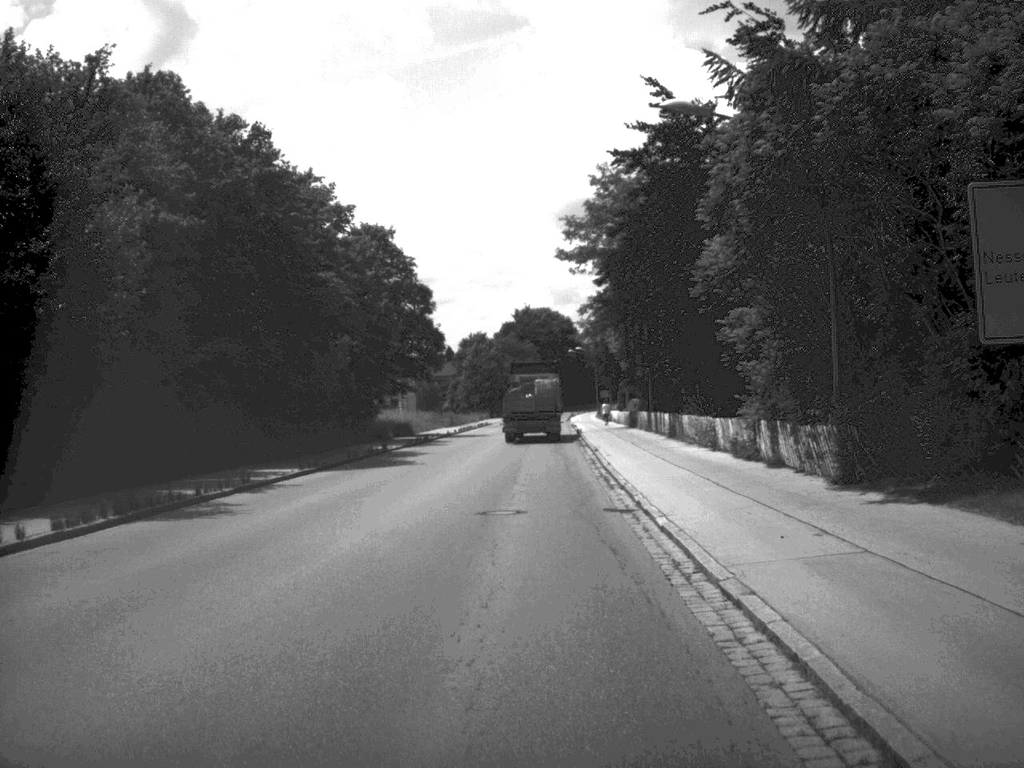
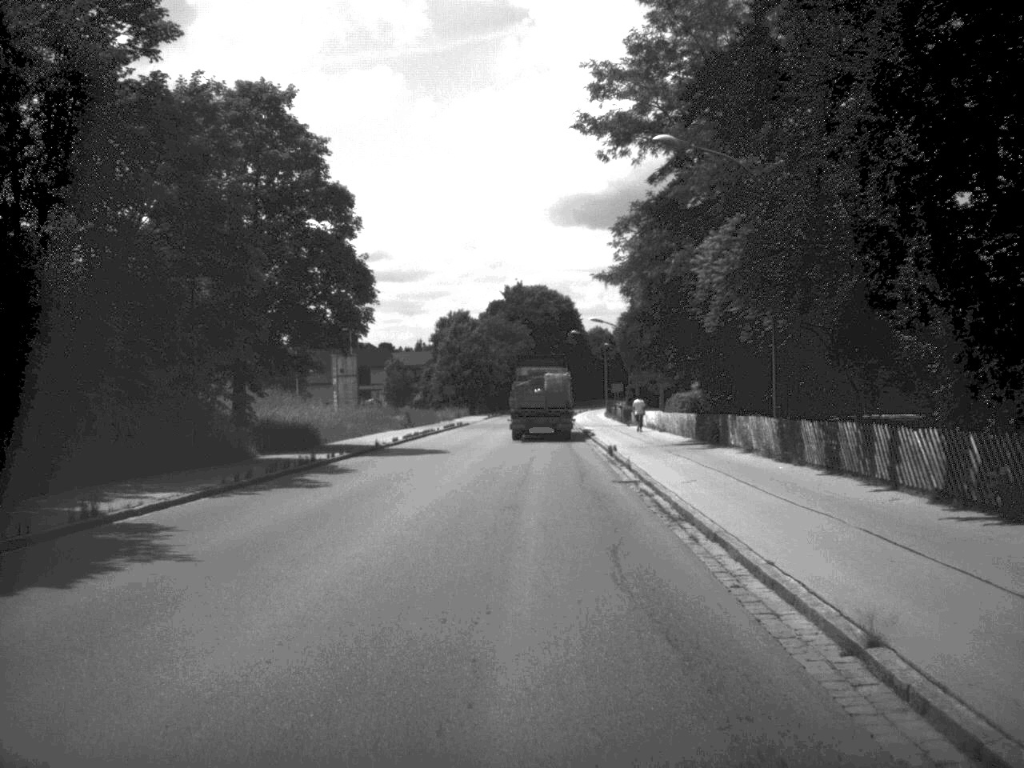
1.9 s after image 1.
(0.0, +31.9) m; 0°
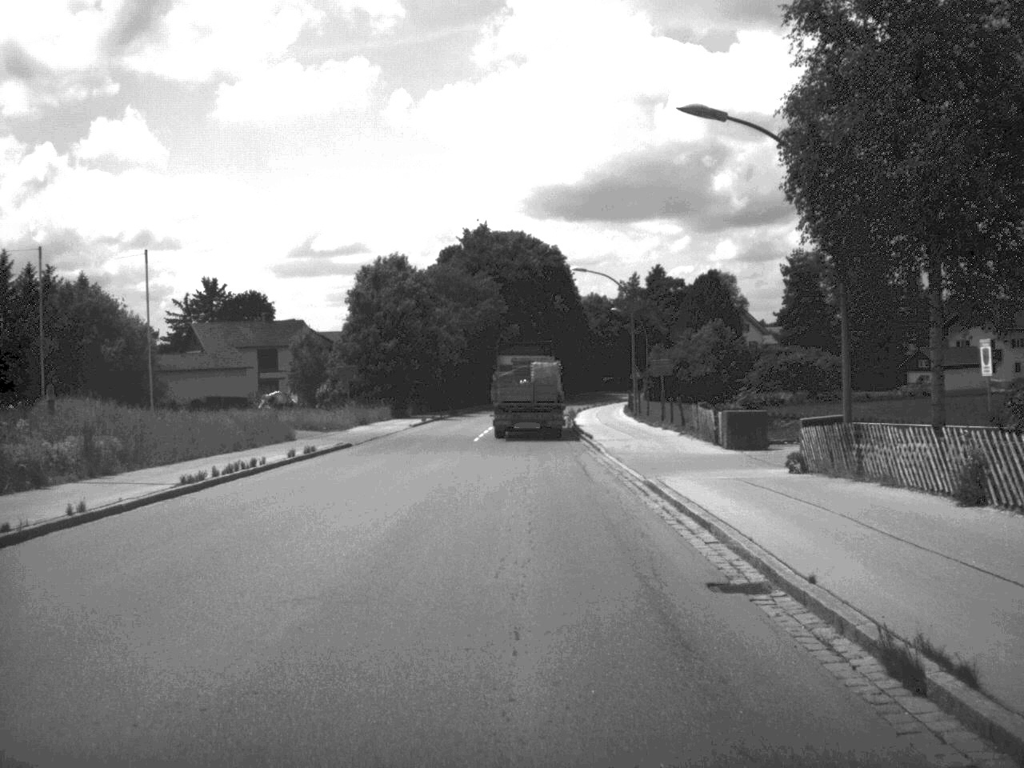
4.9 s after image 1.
(+0.5, +51.3) m; +1°
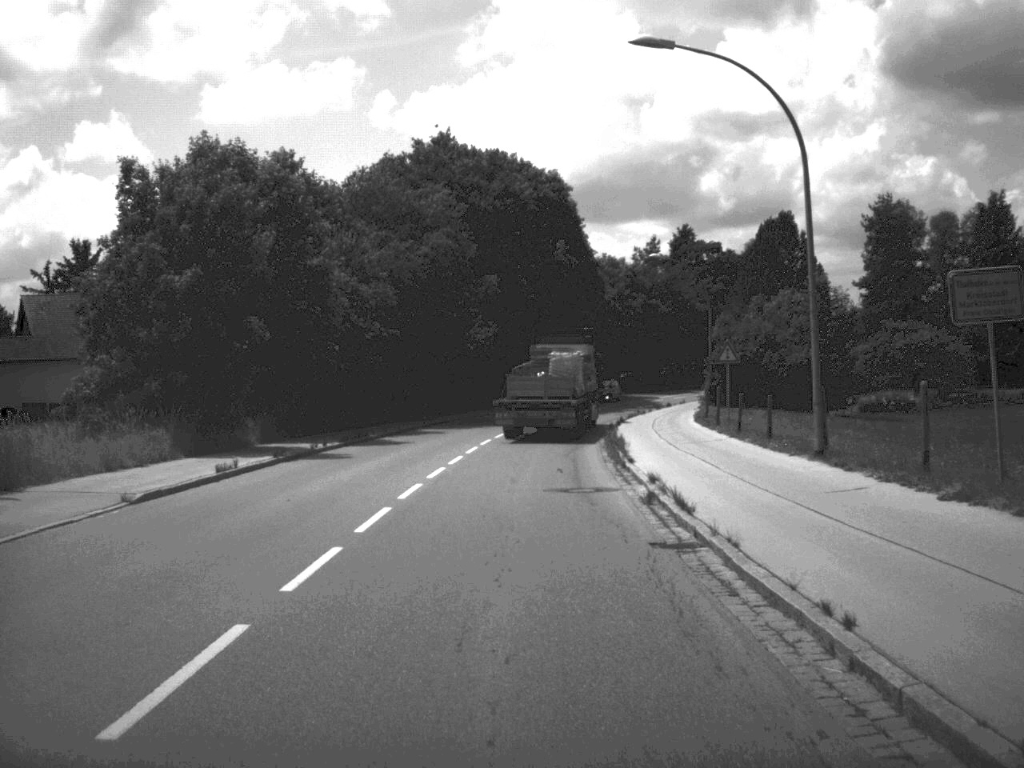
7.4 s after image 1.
(0.0, +41.9) m; 0°
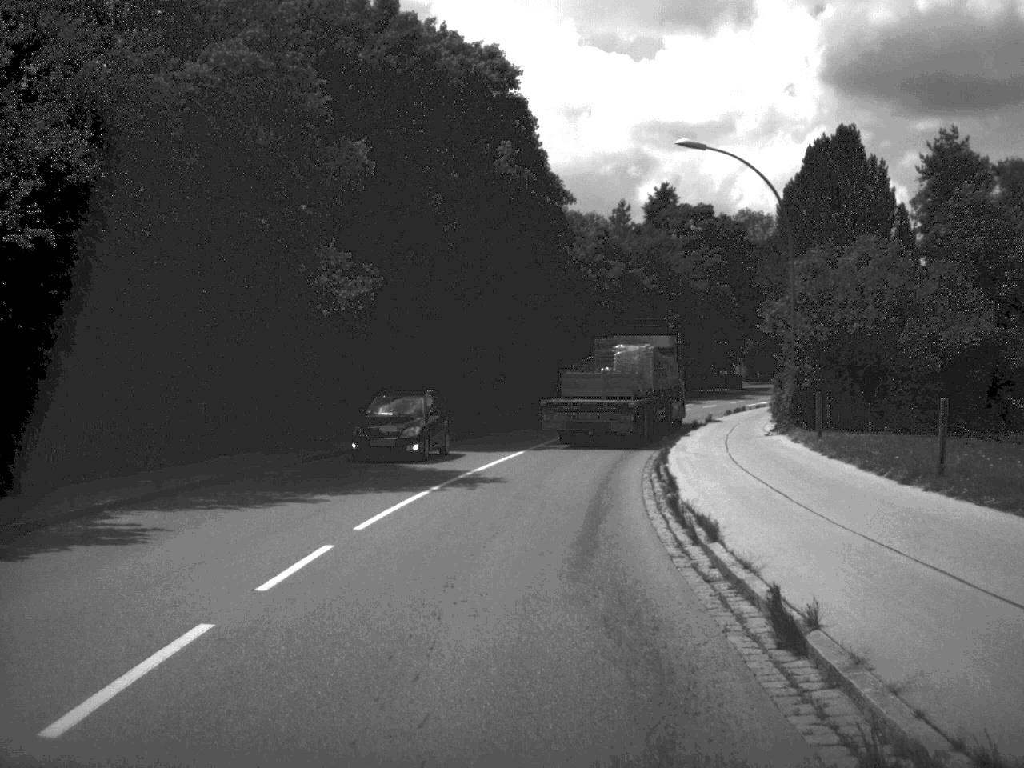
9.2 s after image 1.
(+0.5, +31.0) m; +3°
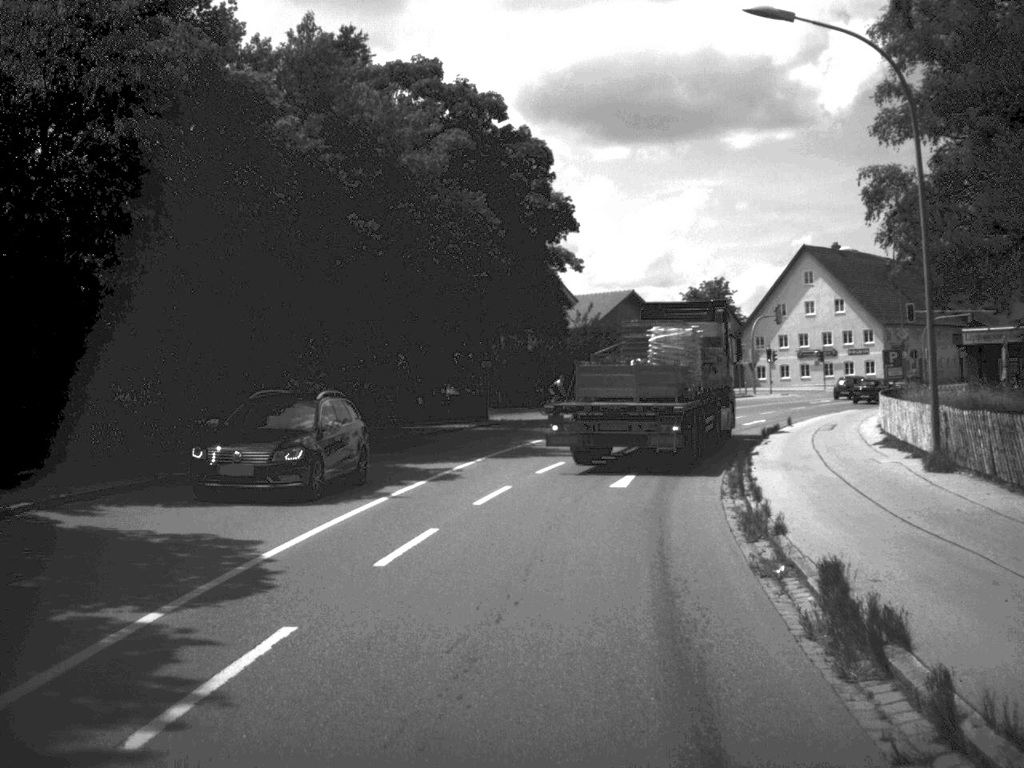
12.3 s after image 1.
(+5.0, +48.4) m; +14°
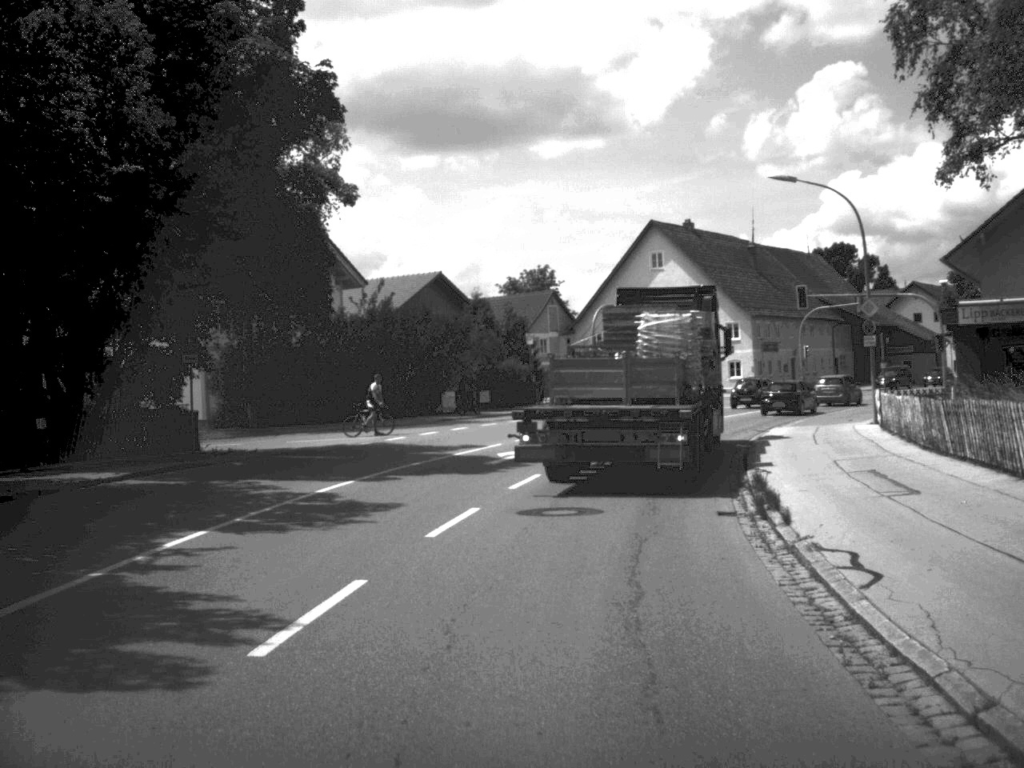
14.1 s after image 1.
(+1.6, +21.3) m; +8°
